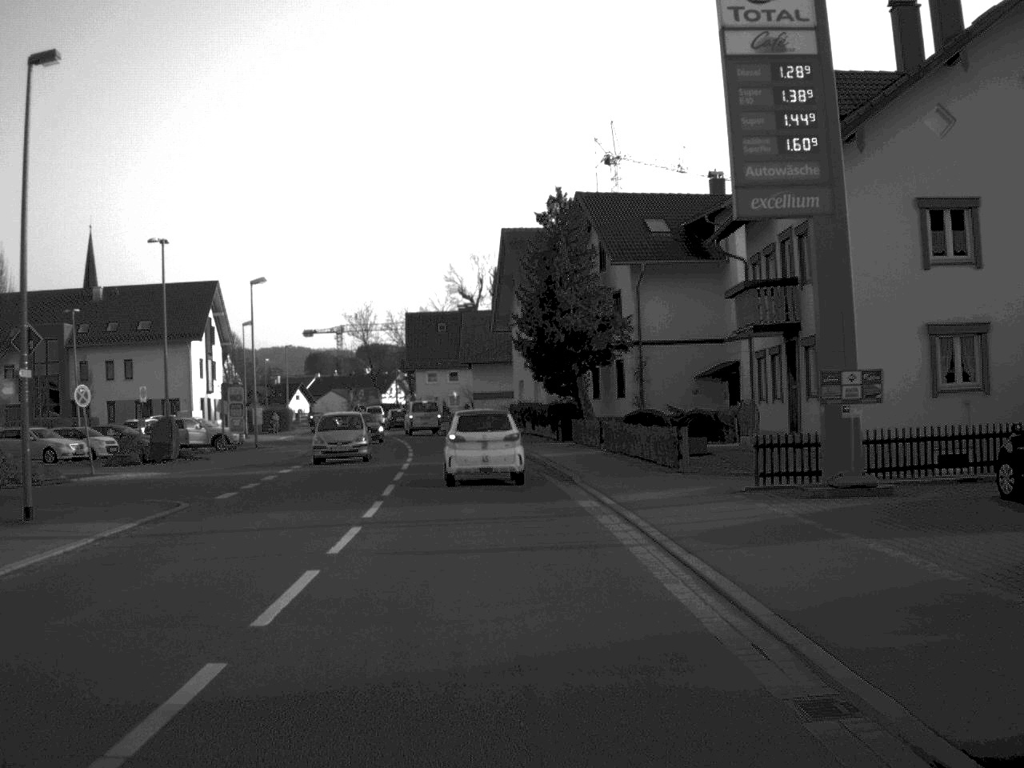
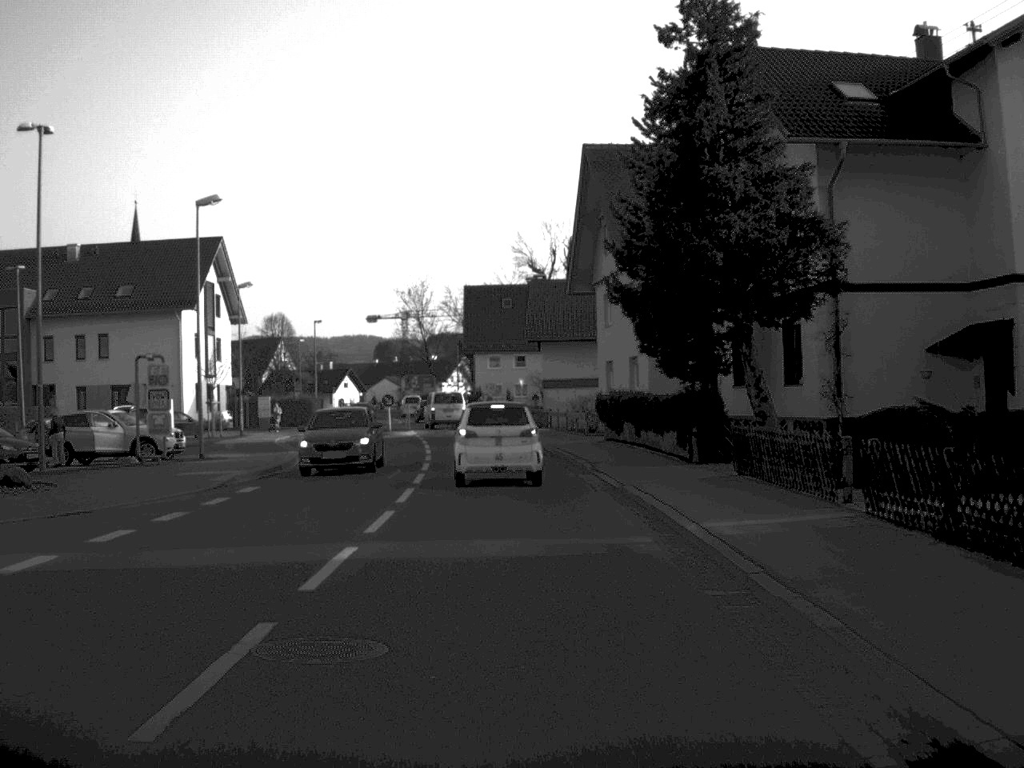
(-0.6, +21.5) m; -3°
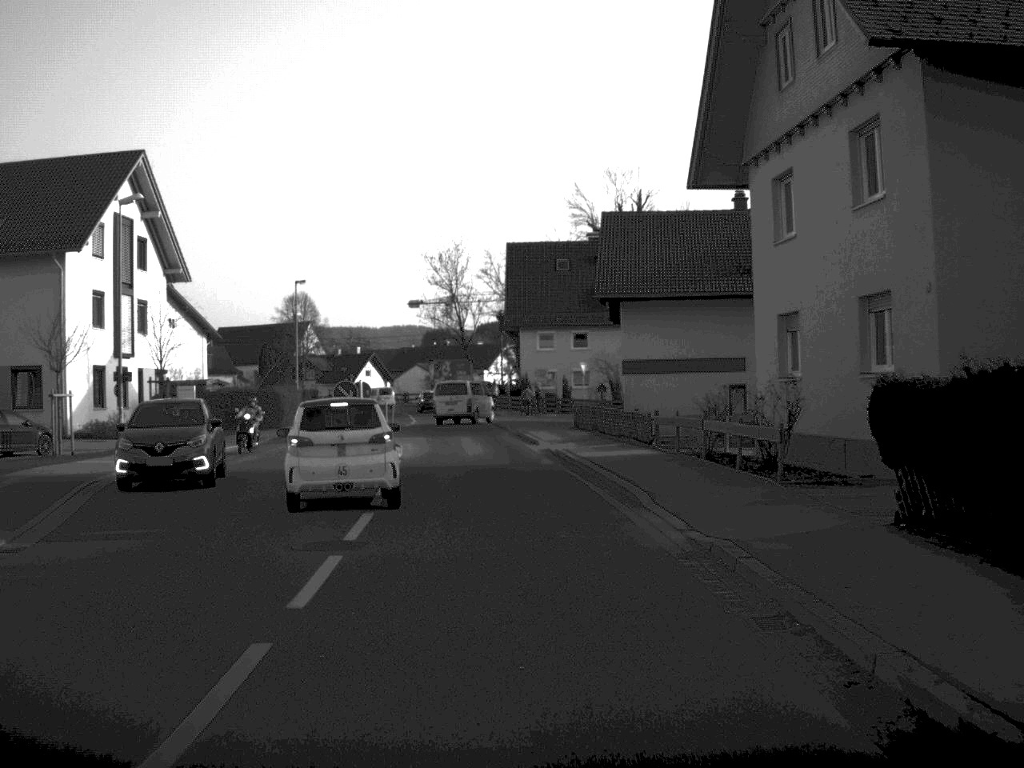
(-0.7, +27.2) m; -2°
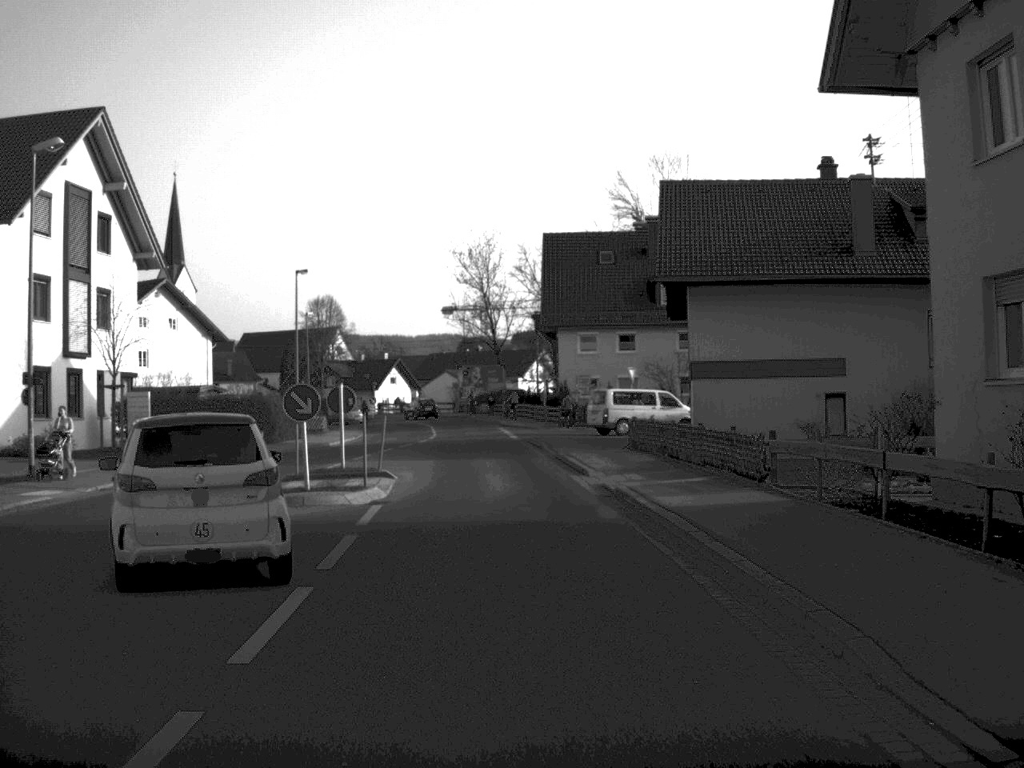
(-0.1, +10.1) m; -2°
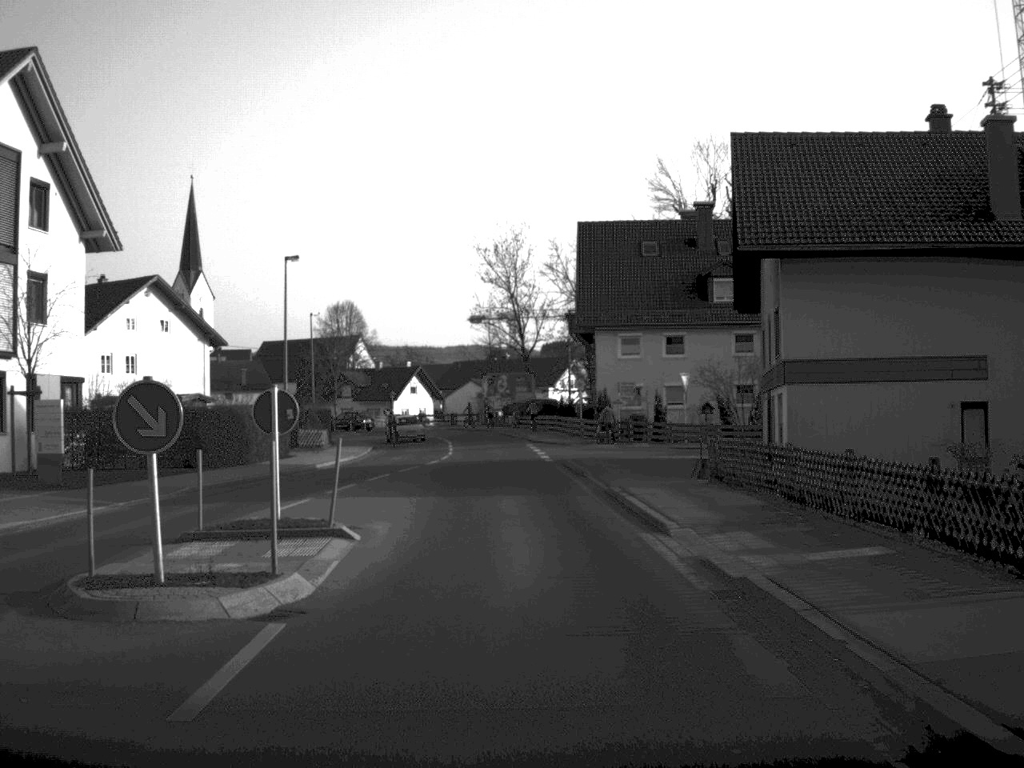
(-0.1, +9.7) m; -1°
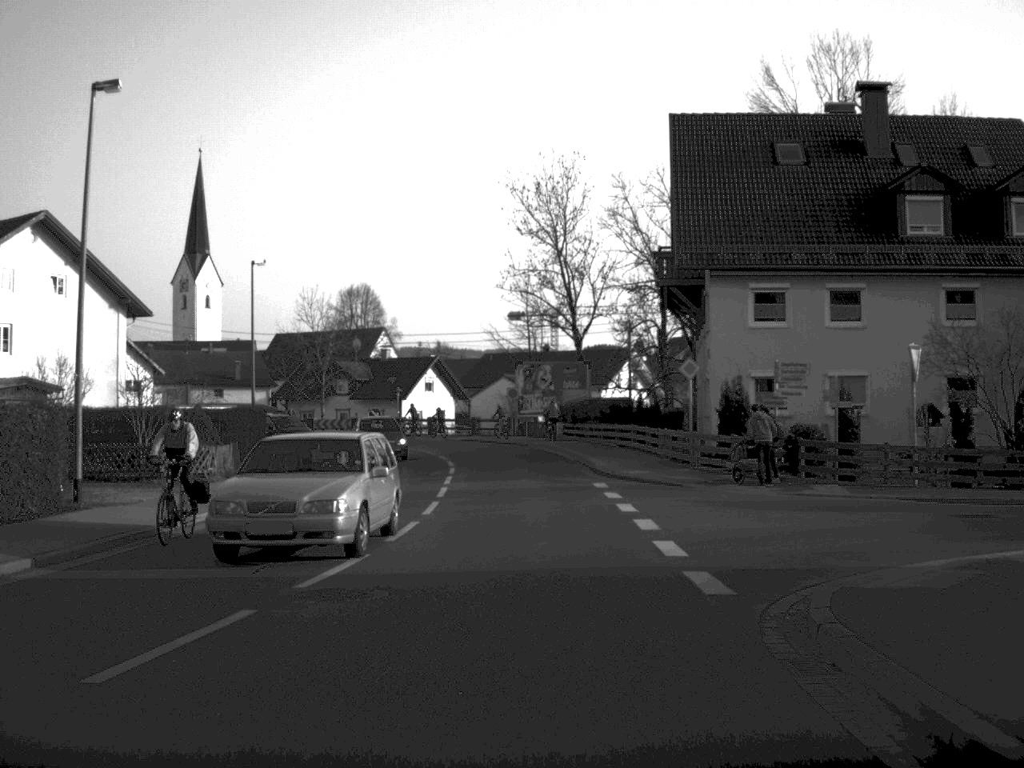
(-0.5, +27.2) m; -2°
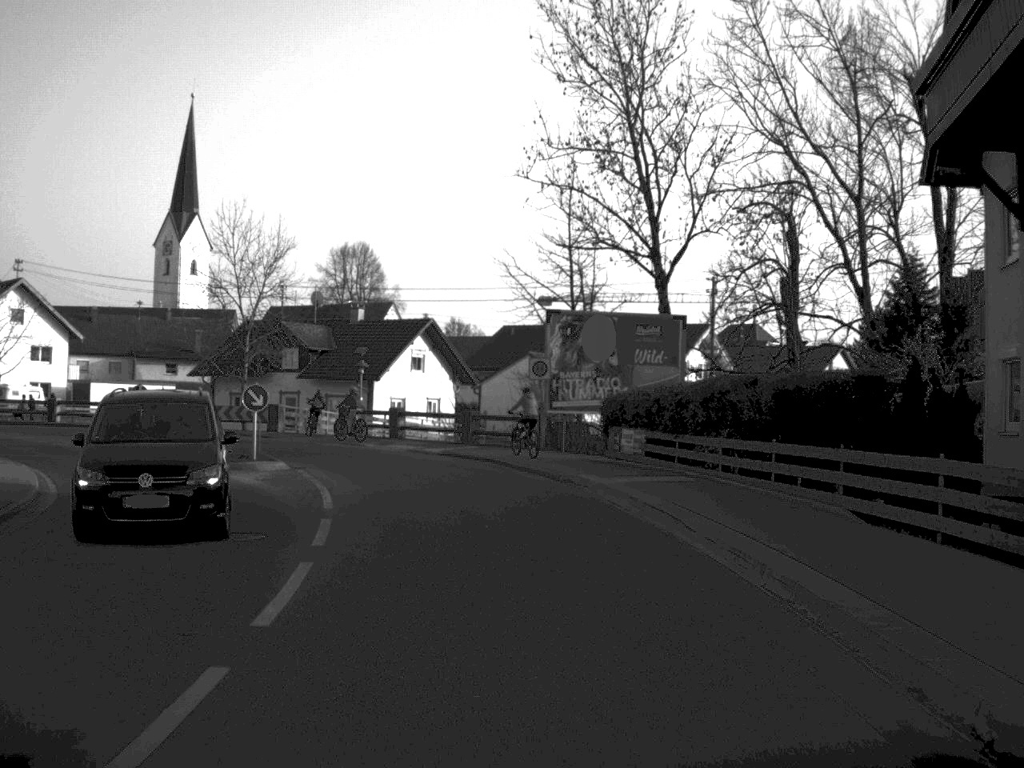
(-0.2, +30.0) m; -1°
